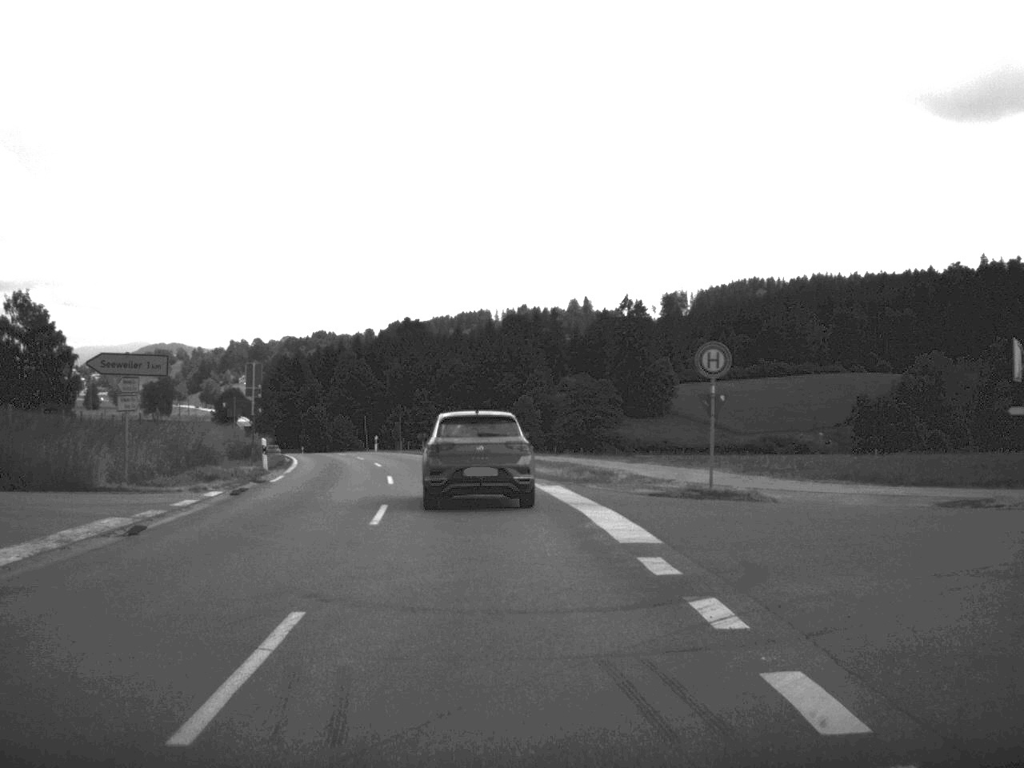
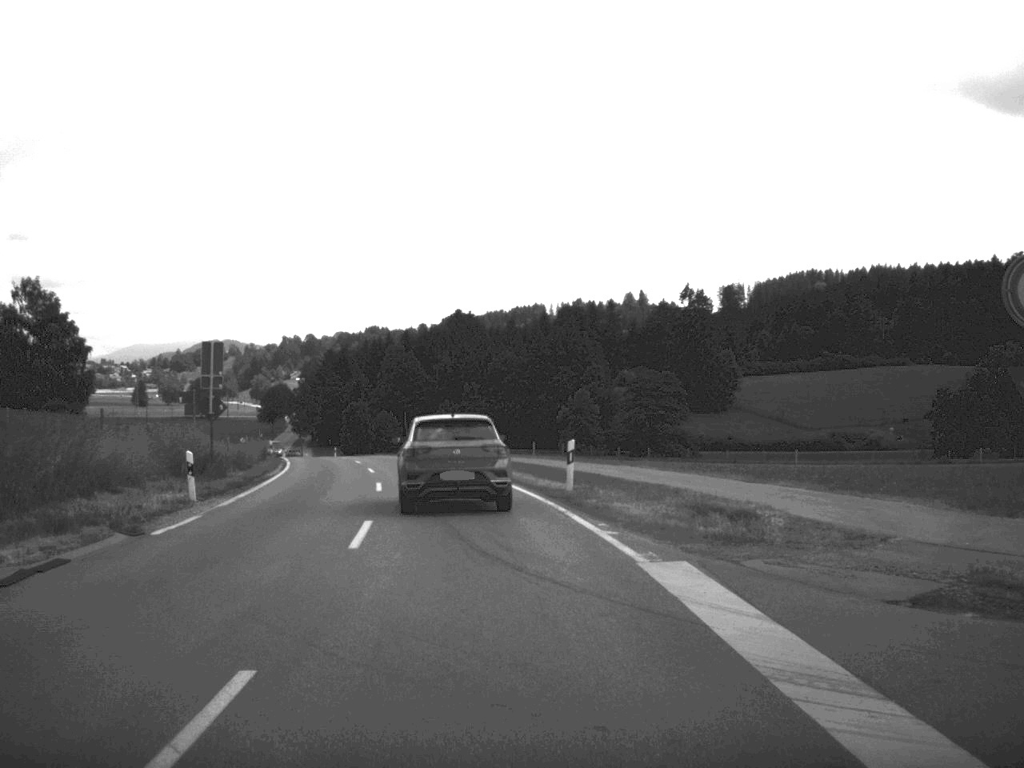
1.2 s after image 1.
(-0.3, +13.7) m; -3°
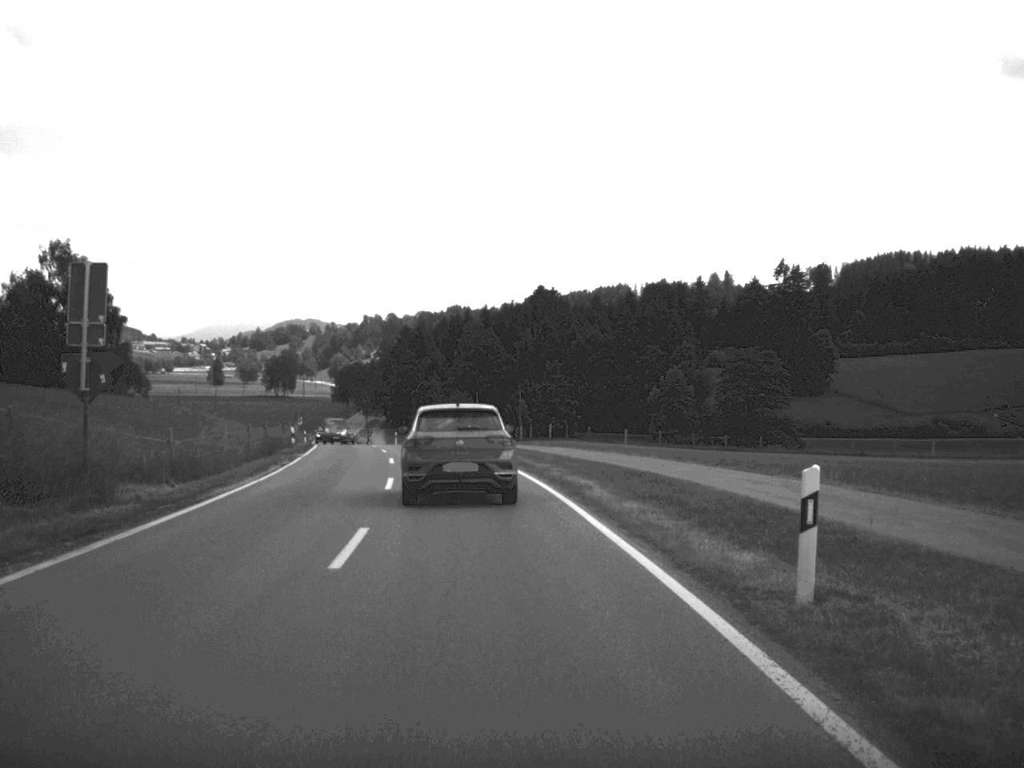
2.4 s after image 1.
(-0.5, +15.2) m; -4°
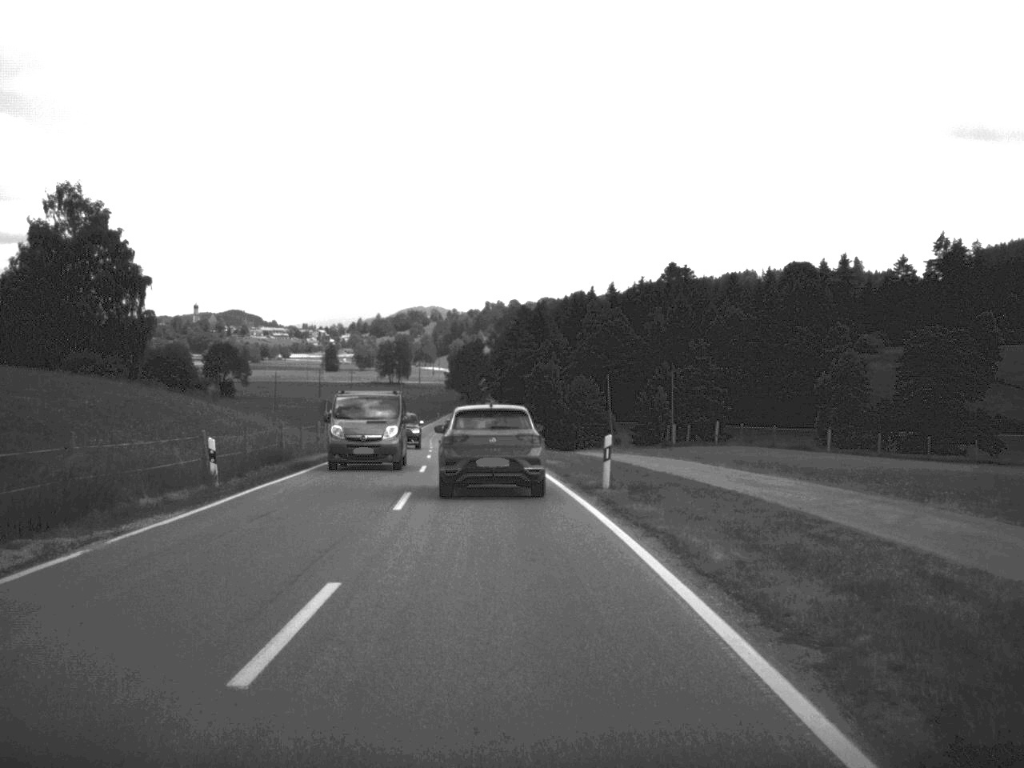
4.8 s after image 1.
(-1.4, +28.8) m; -6°
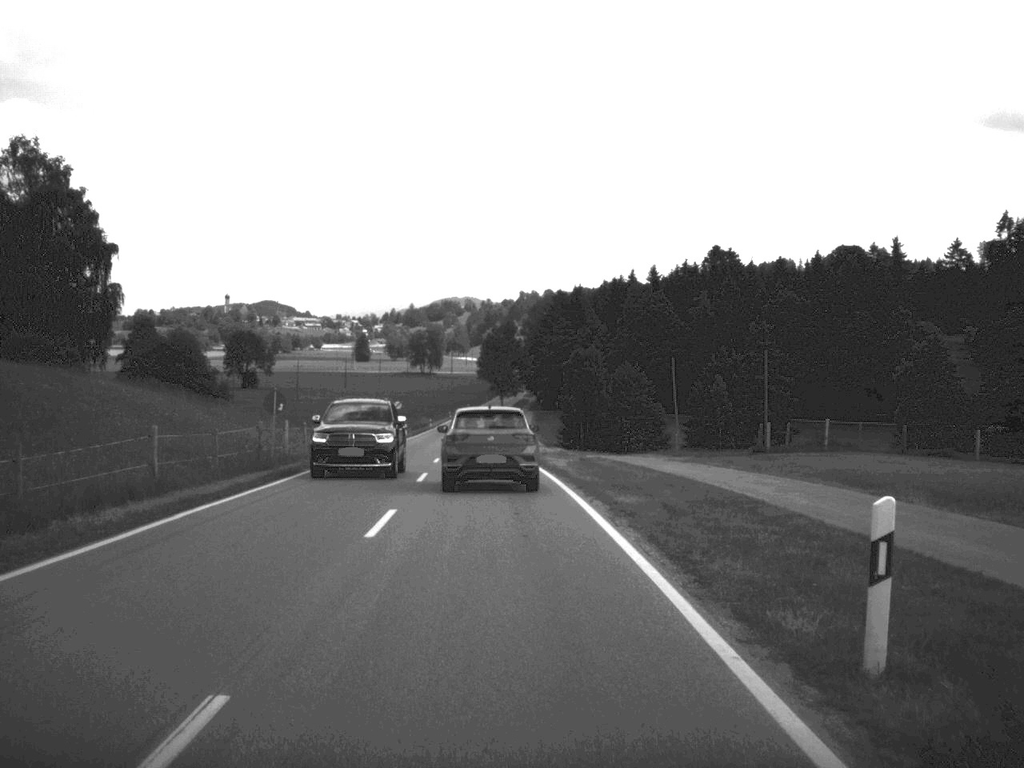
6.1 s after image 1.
(-0.3, +16.0) m; -2°
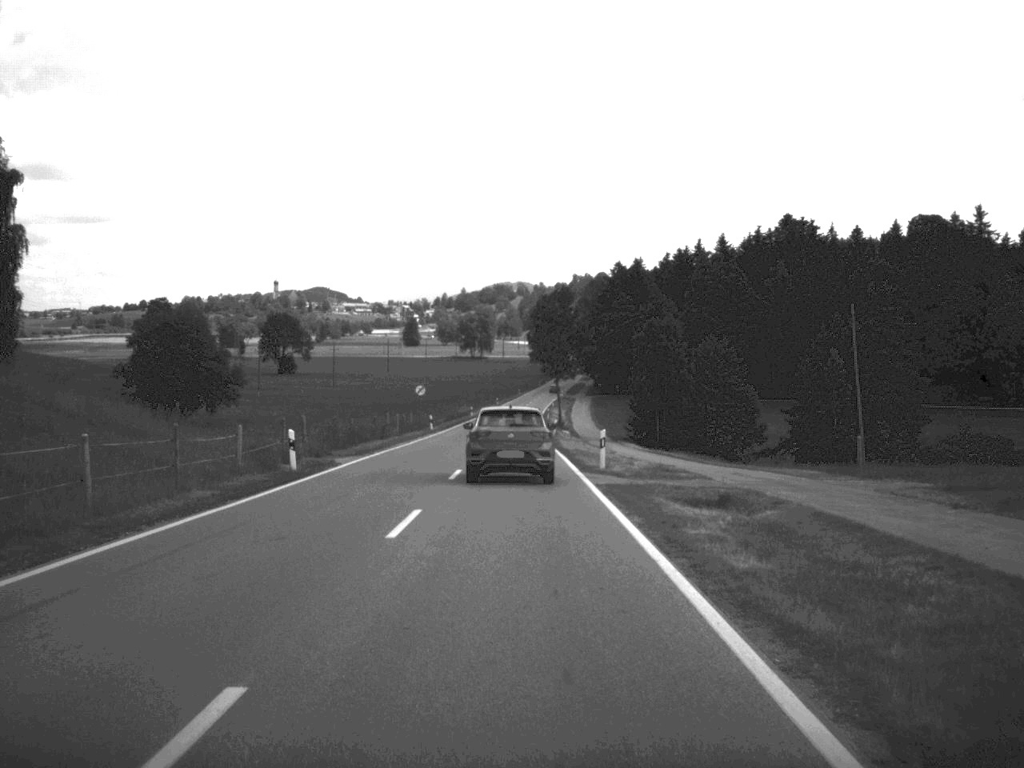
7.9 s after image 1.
(-0.5, +23.7) m; -3°
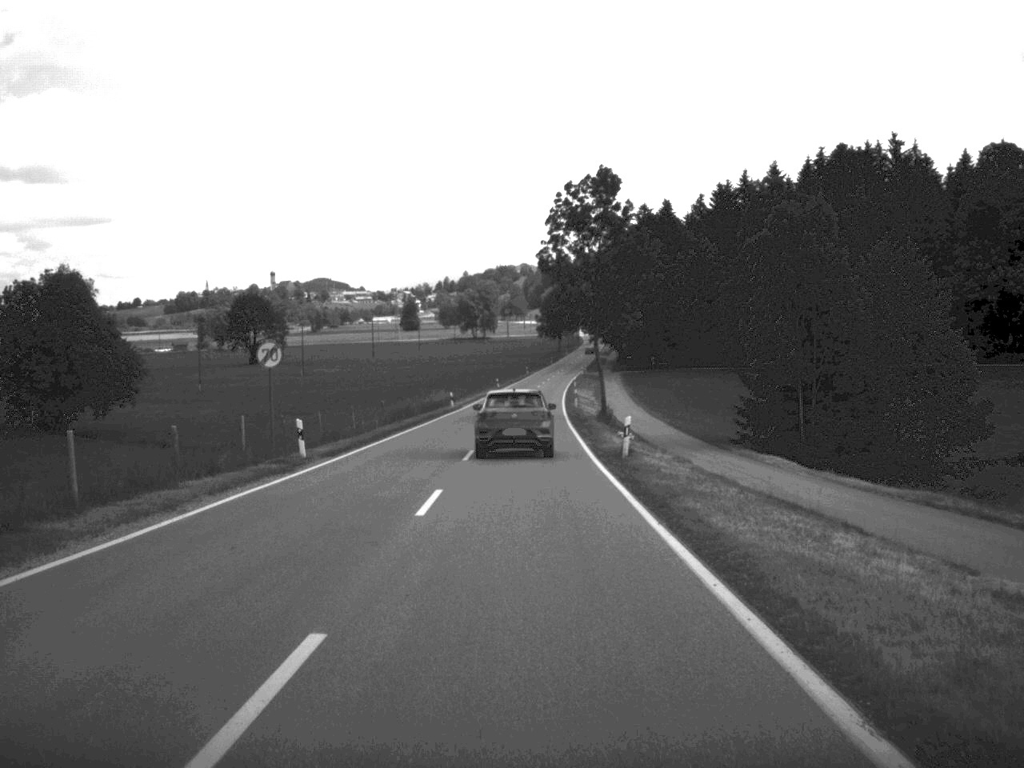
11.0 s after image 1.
(-0.4, +46.4) m; -1°
